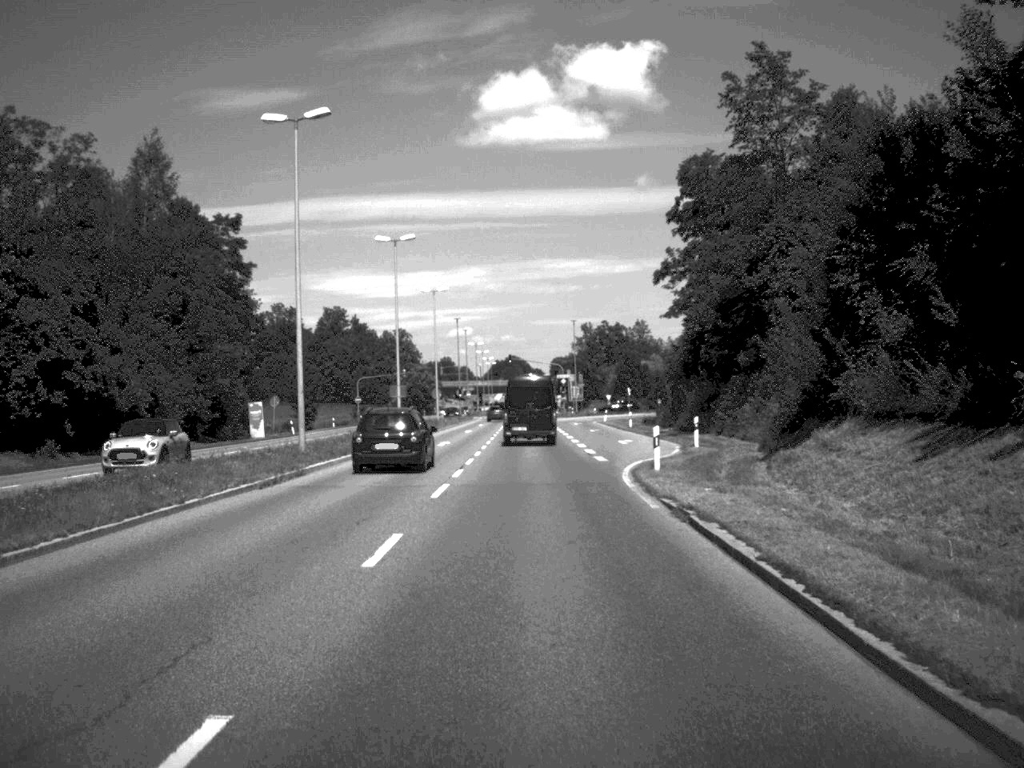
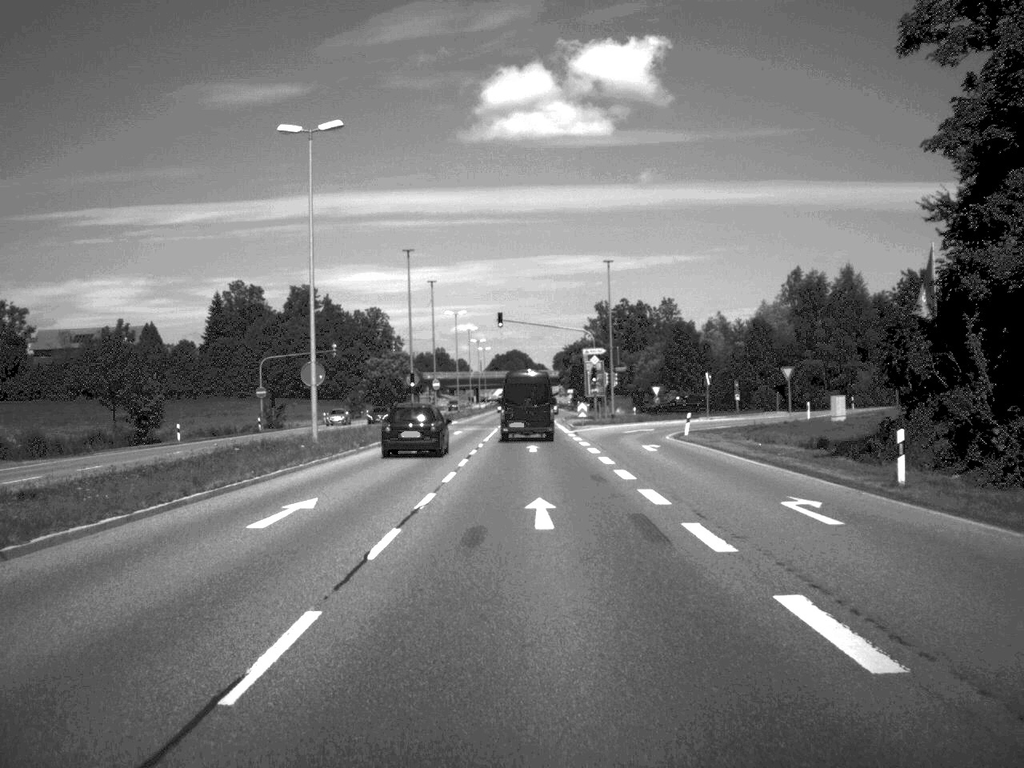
(-0.1, +56.3) m; 0°
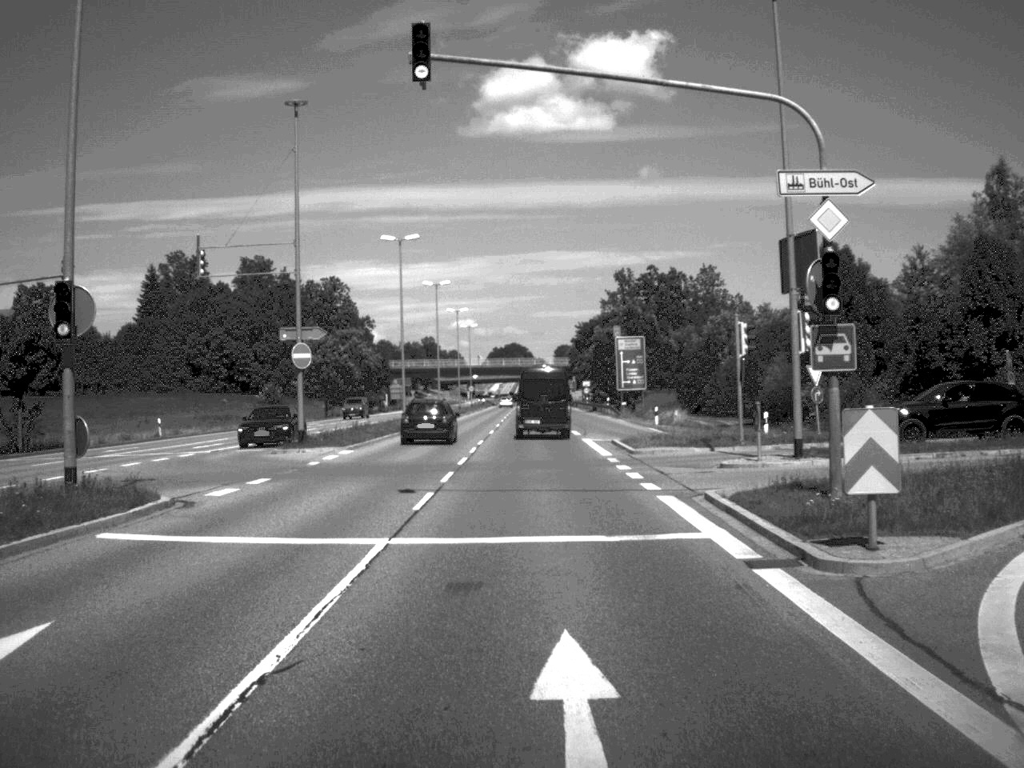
(-0.2, +56.5) m; 0°
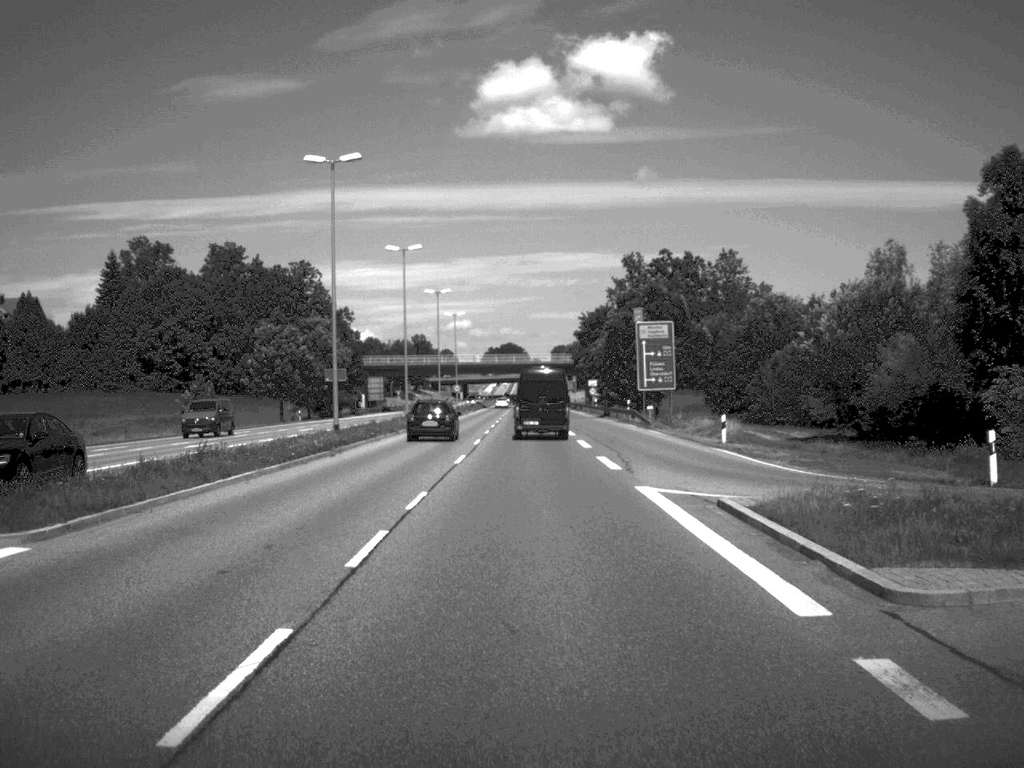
(0.0, +23.7) m; 0°
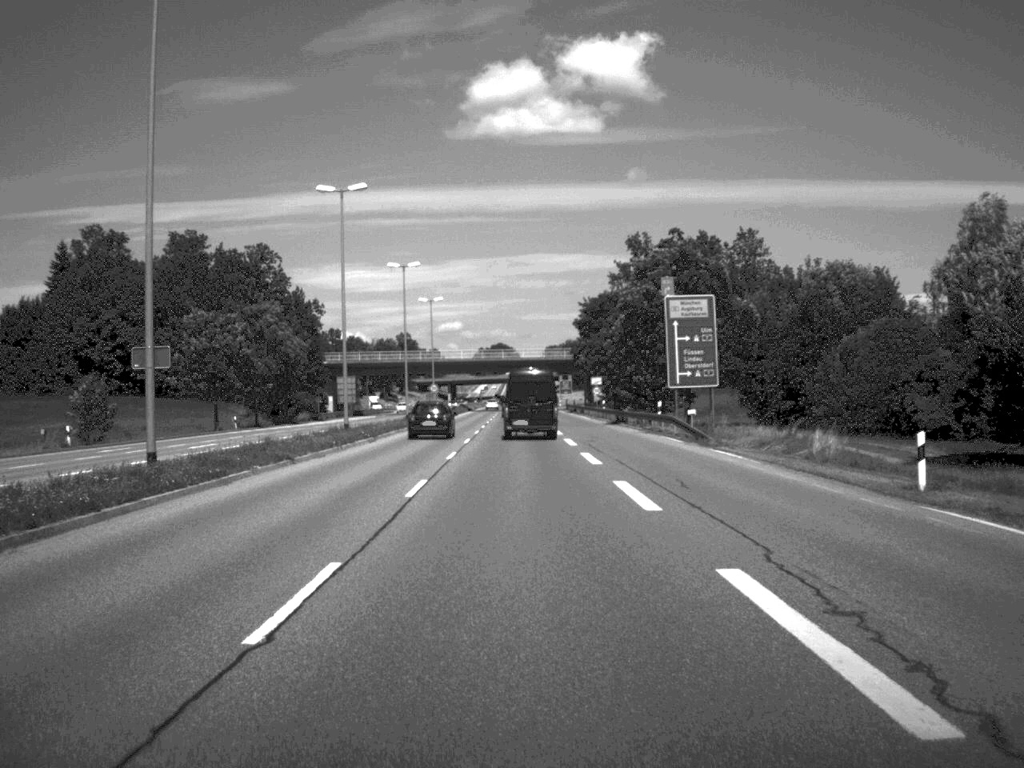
(0.0, +22.2) m; 0°
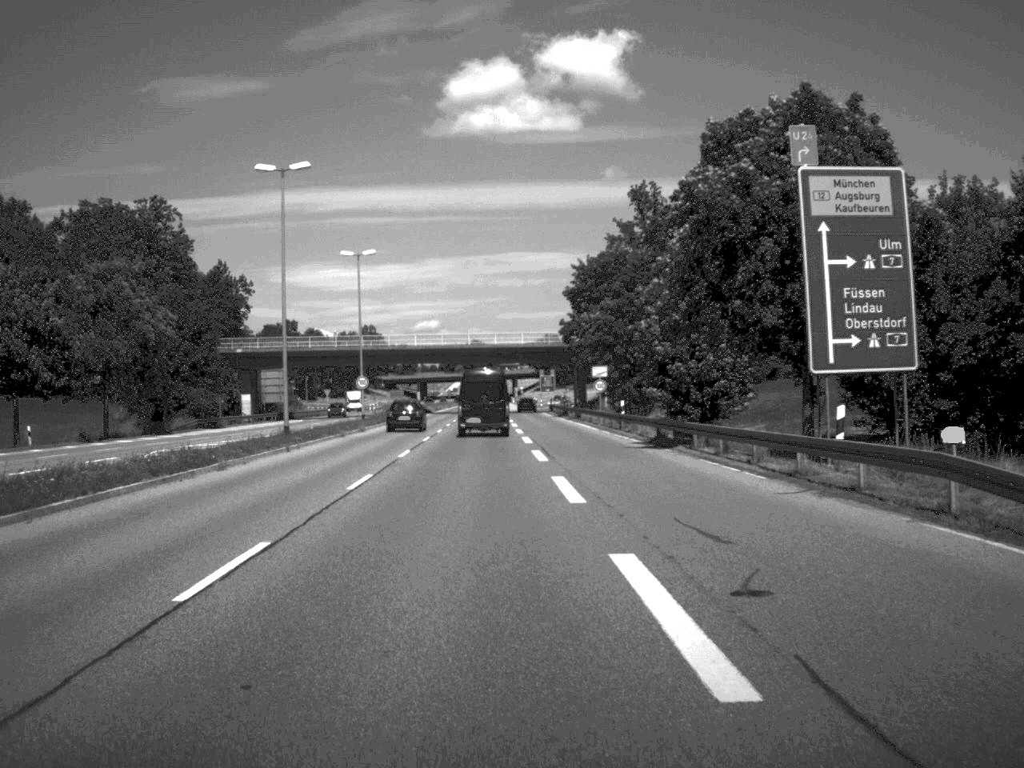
(+0.3, +35.1) m; +1°
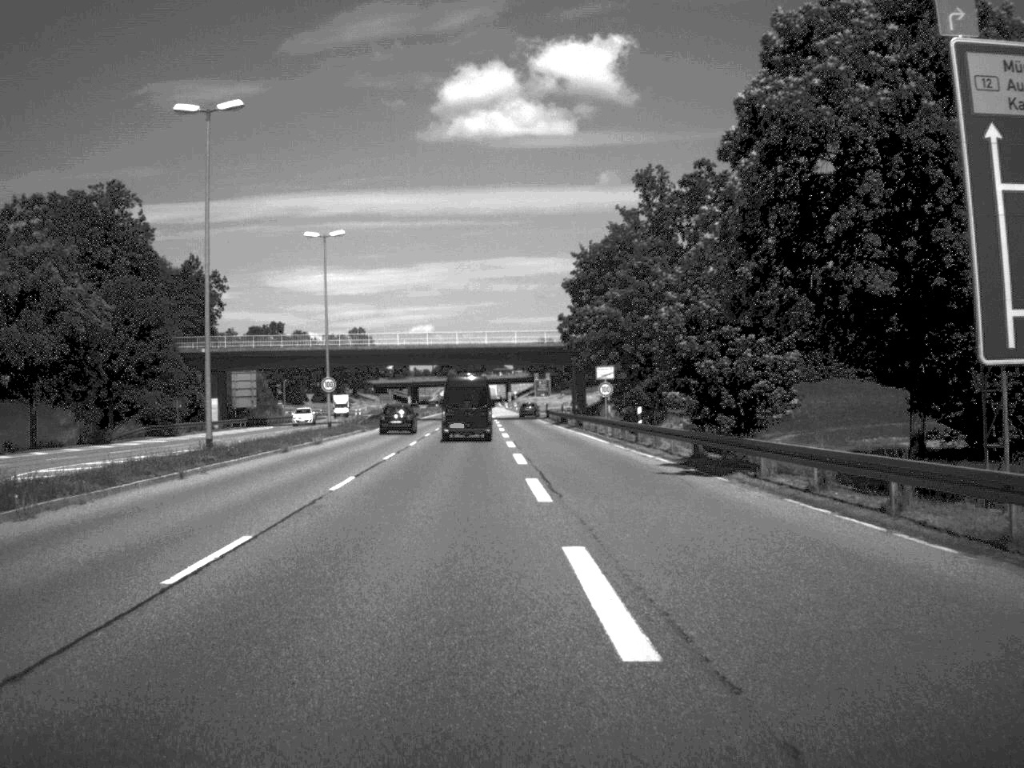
(0.0, +10.8) m; 0°
